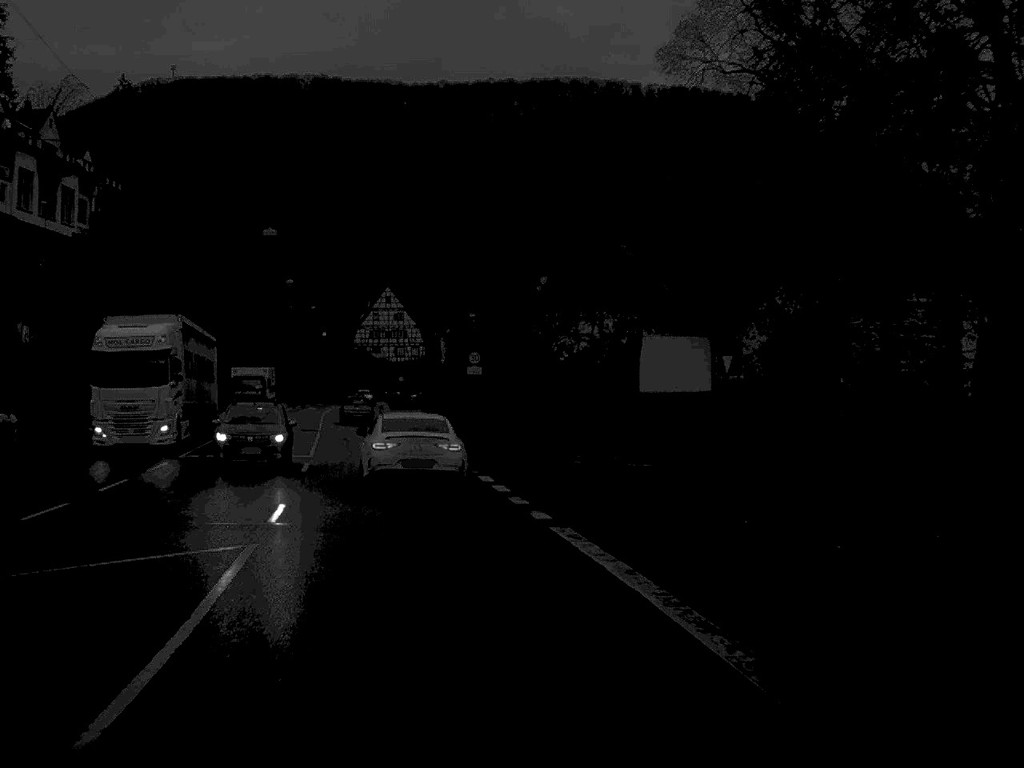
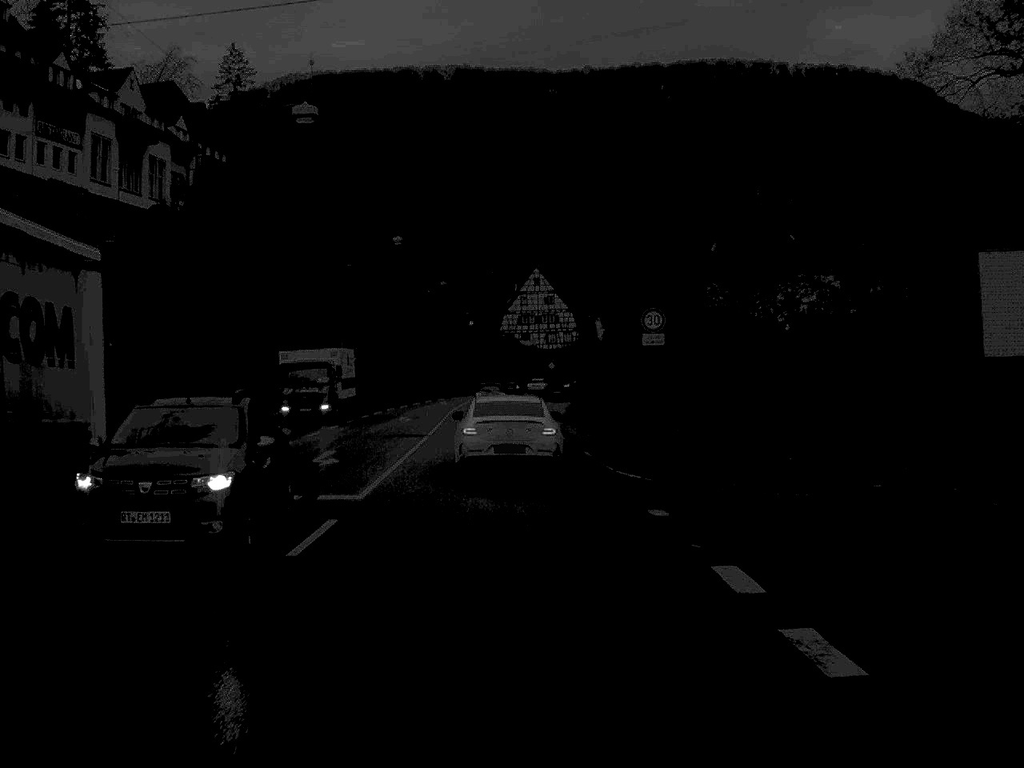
(-1.2, +17.0) m; -7°
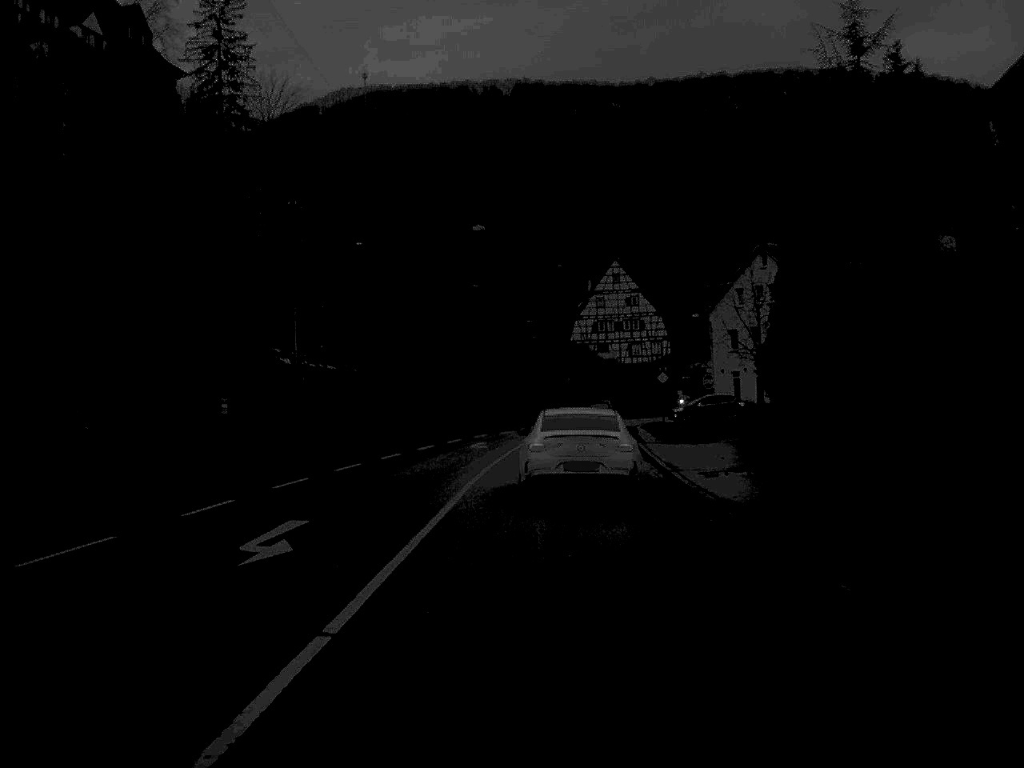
(-1.4, +38.8) m; -3°
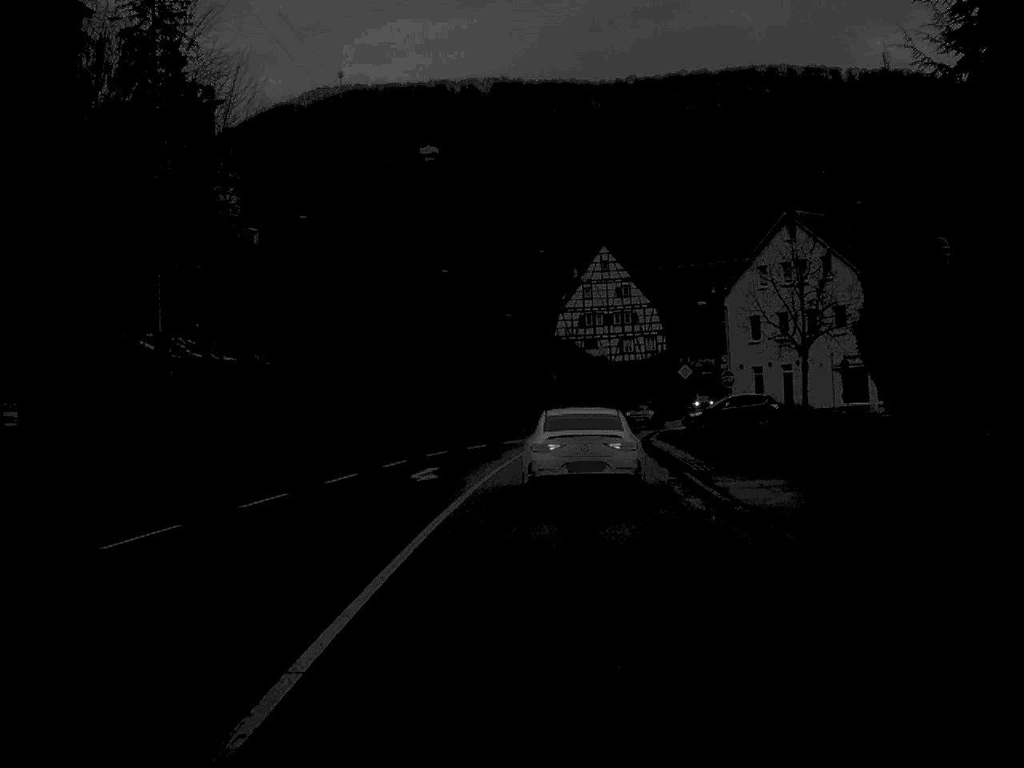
(+0.1, +15.7) m; +1°
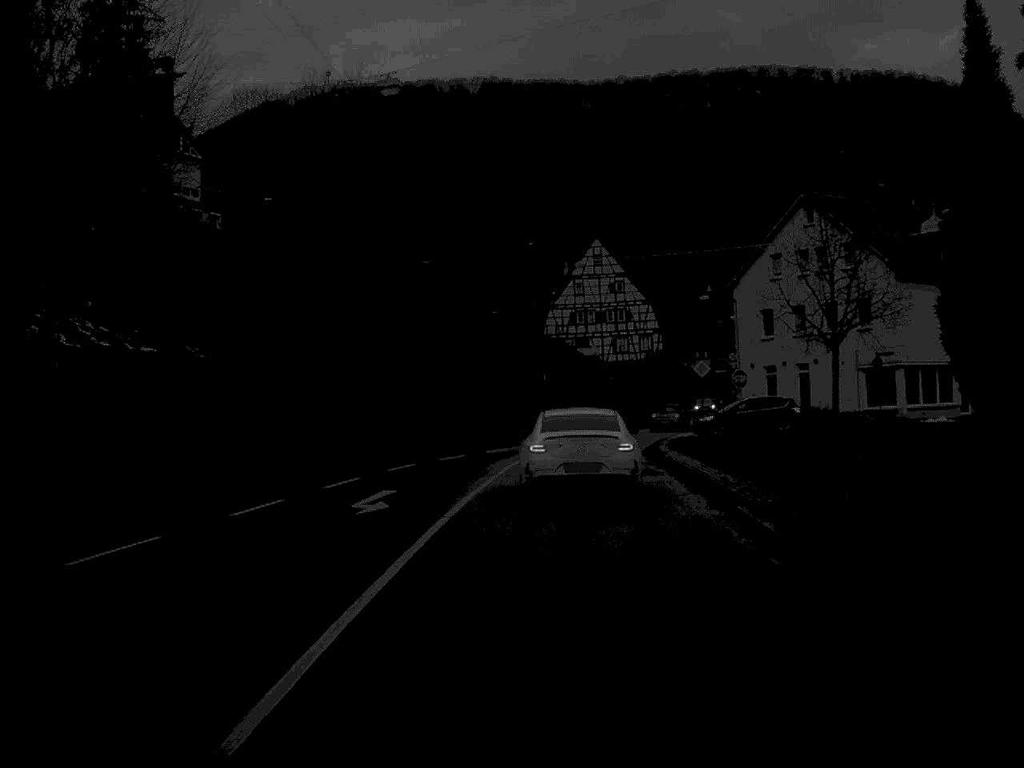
(0.0, +7.4) m; +1°
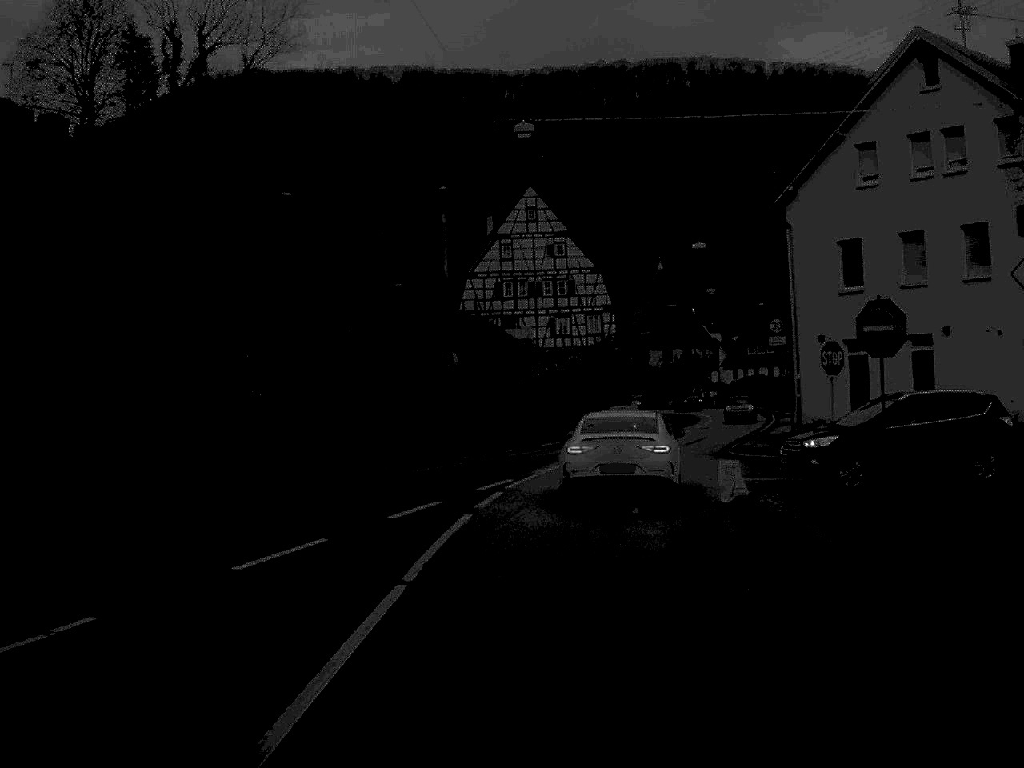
(+0.7, +29.2) m; +4°
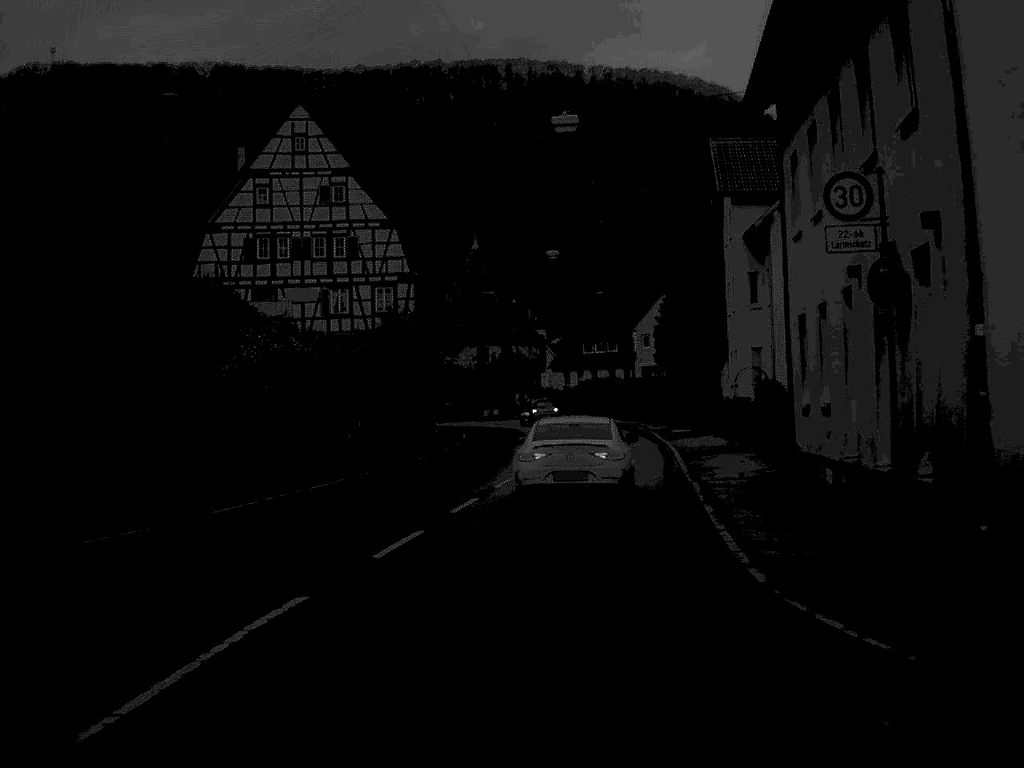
(+2.2, +27.2) m; +9°
